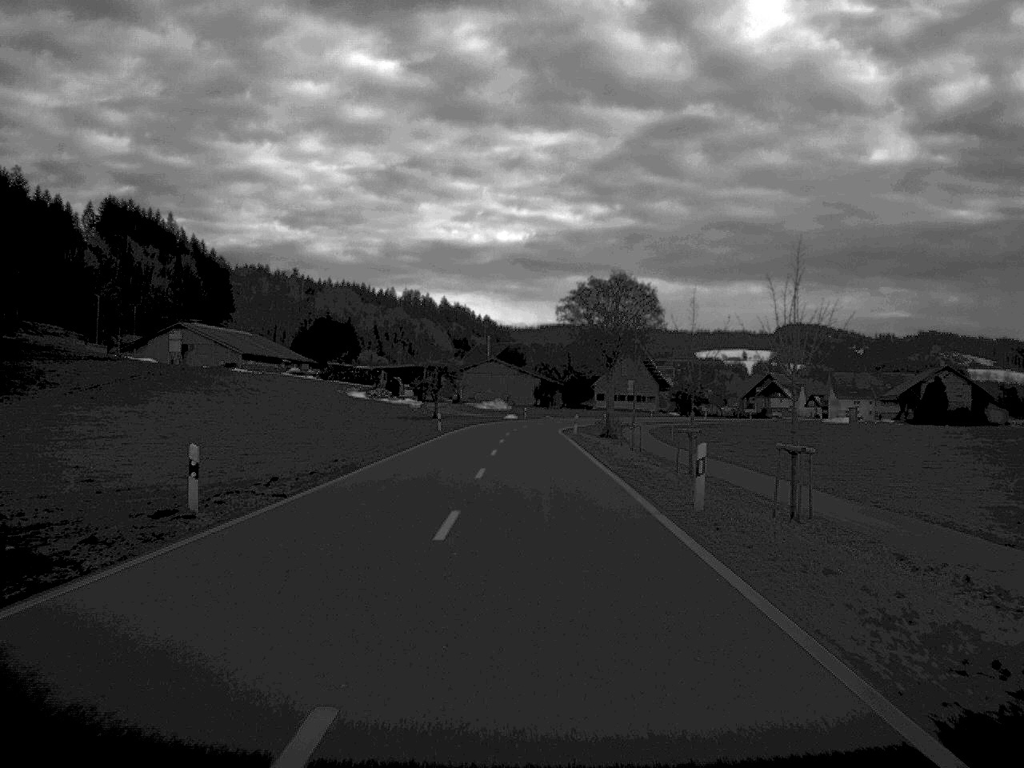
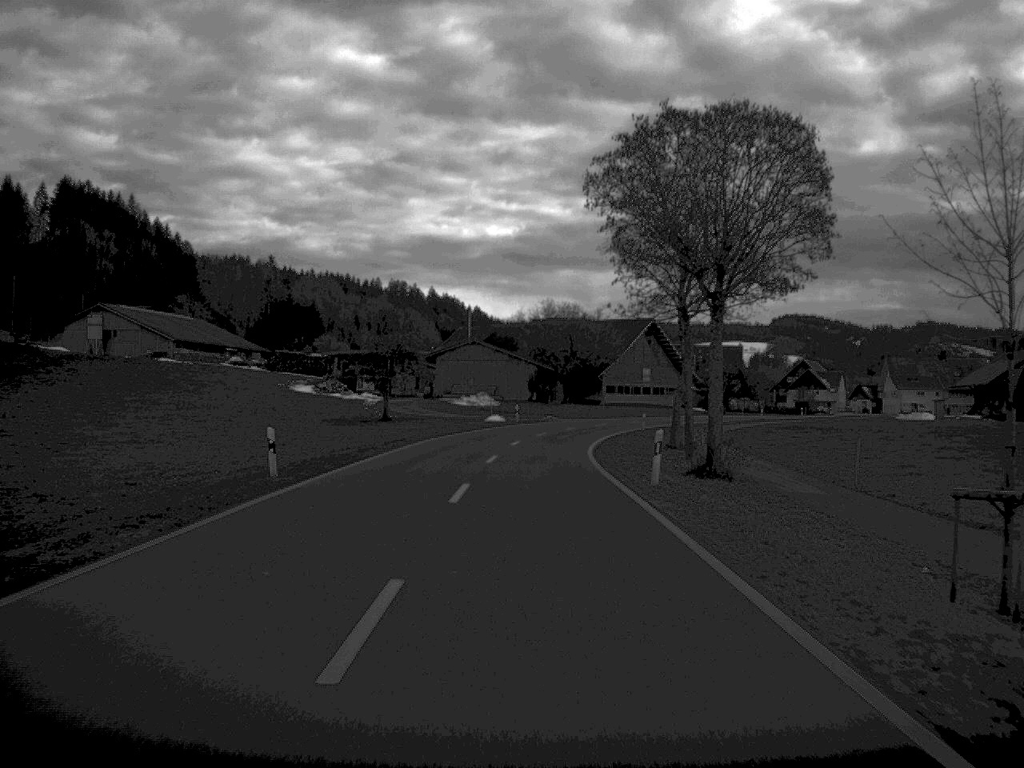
(+0.1, +43.6) m; 0°
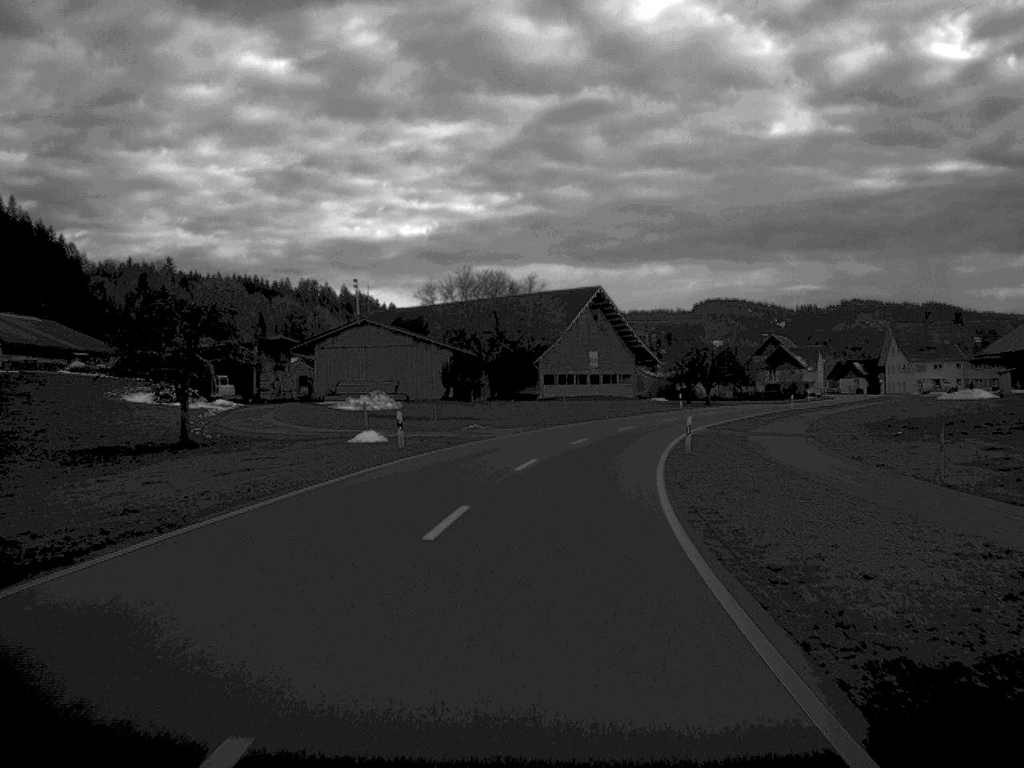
(+0.7, +41.2) m; +4°
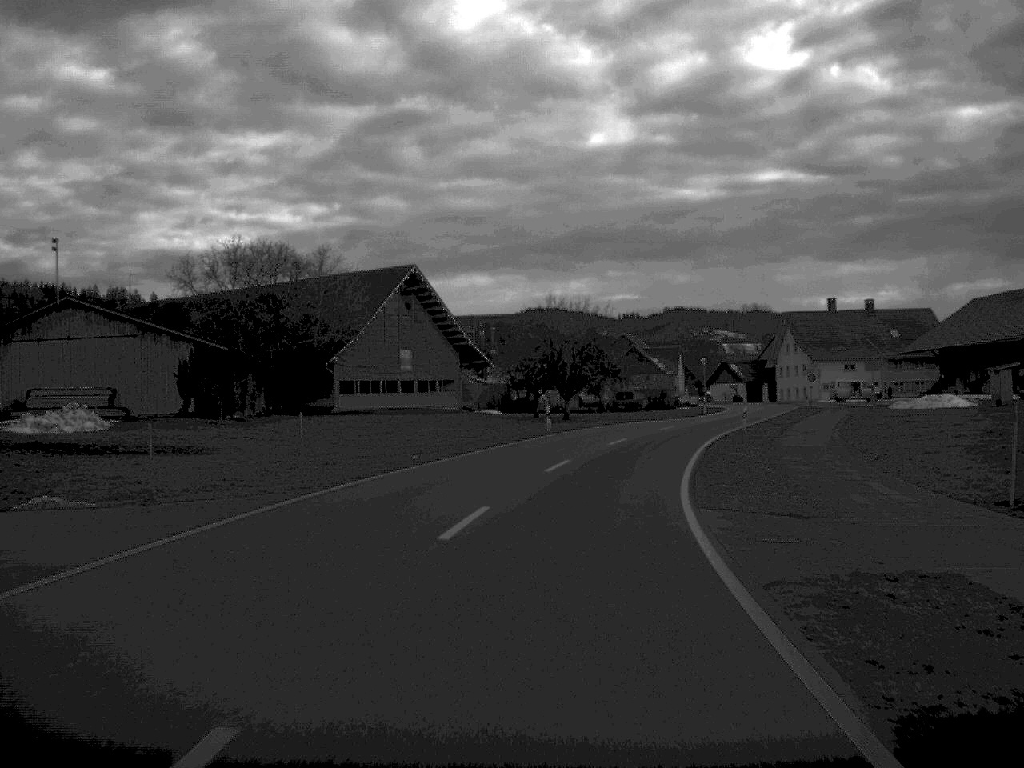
(+2.4, +35.2) m; +8°
